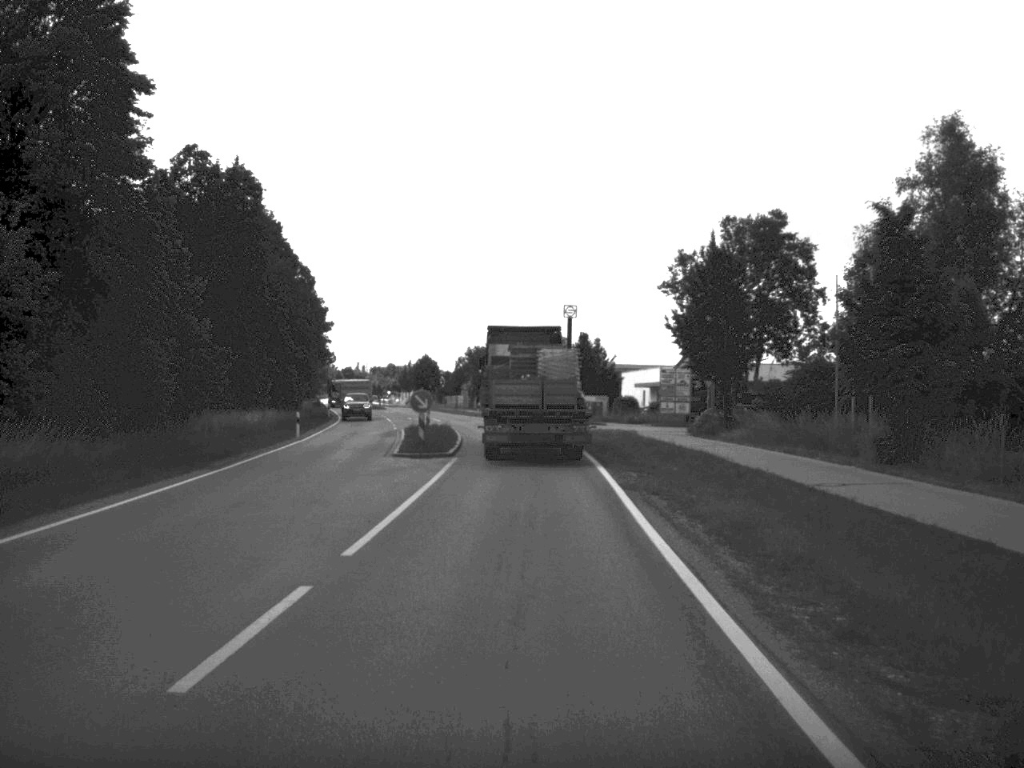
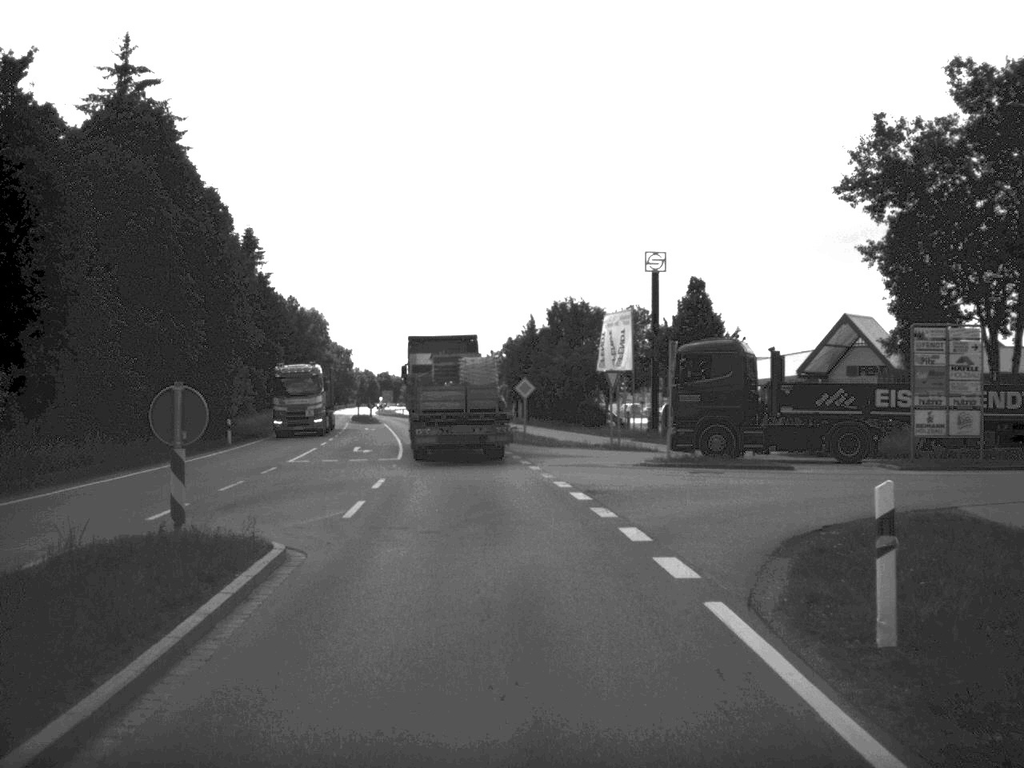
(-0.3, +43.7) m; -3°
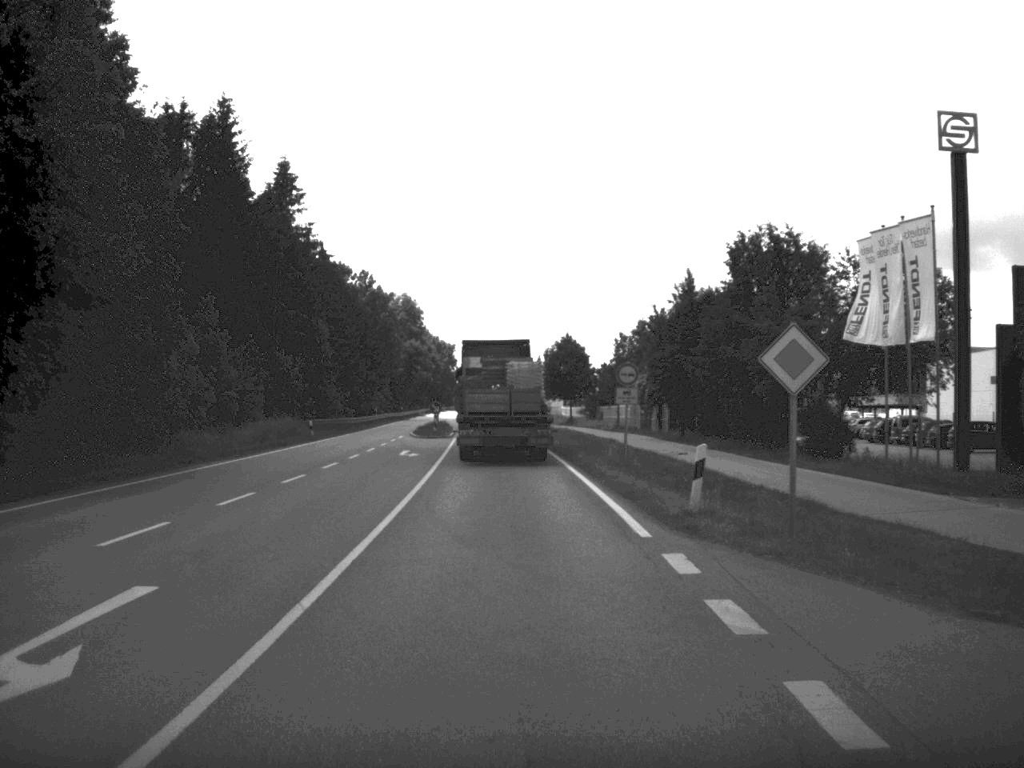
(-1.7, +34.6) m; -5°
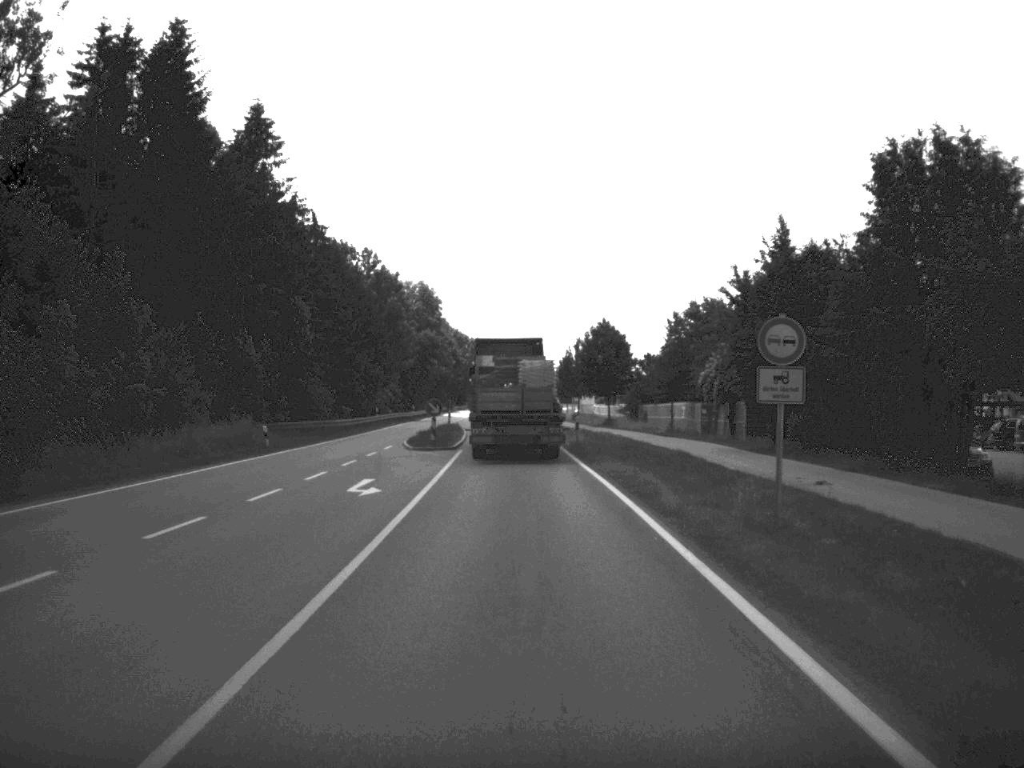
(-0.2, +16.9) m; -1°
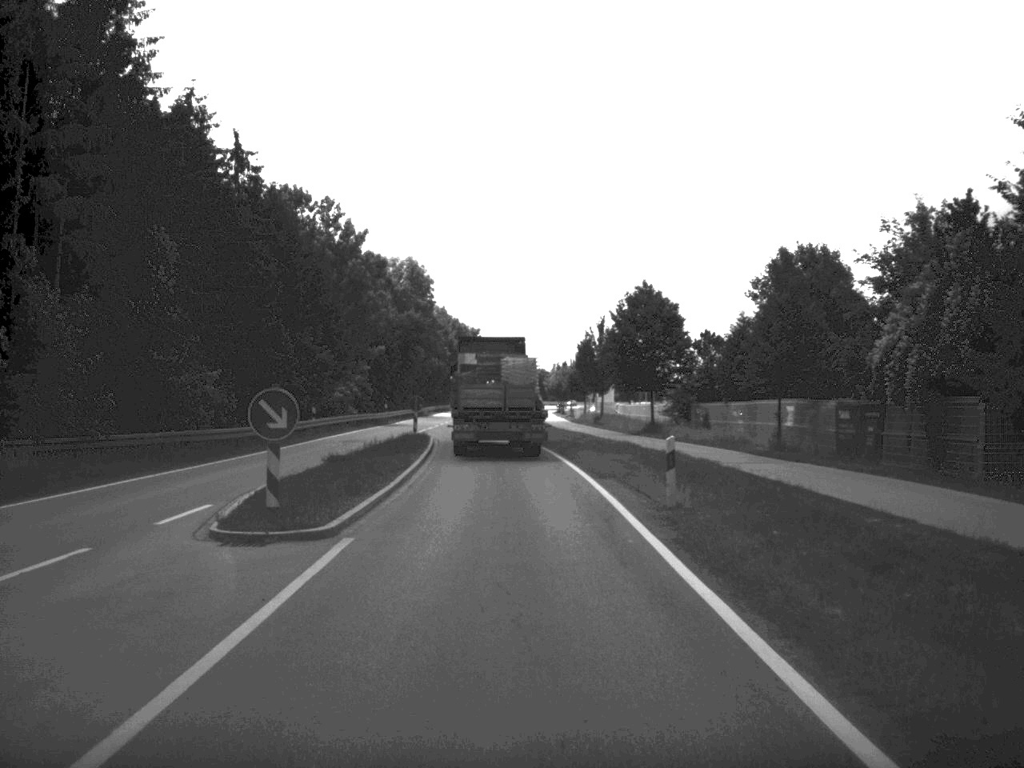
(-0.1, +28.0) m; 0°
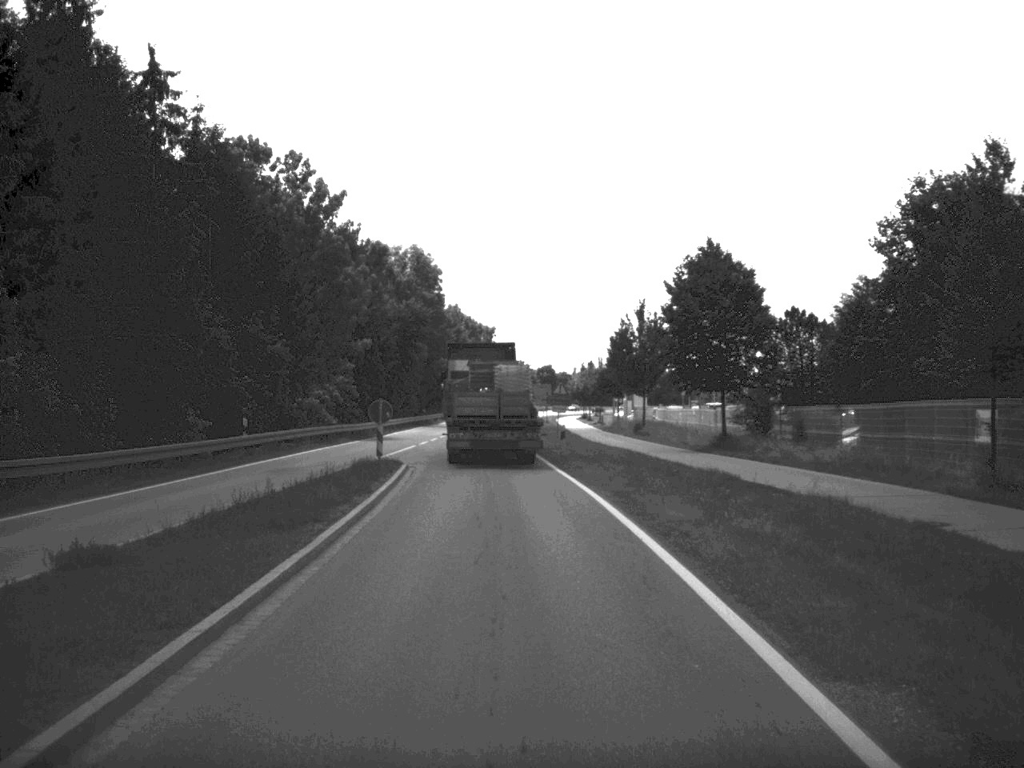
(-0.1, +18.0) m; -1°
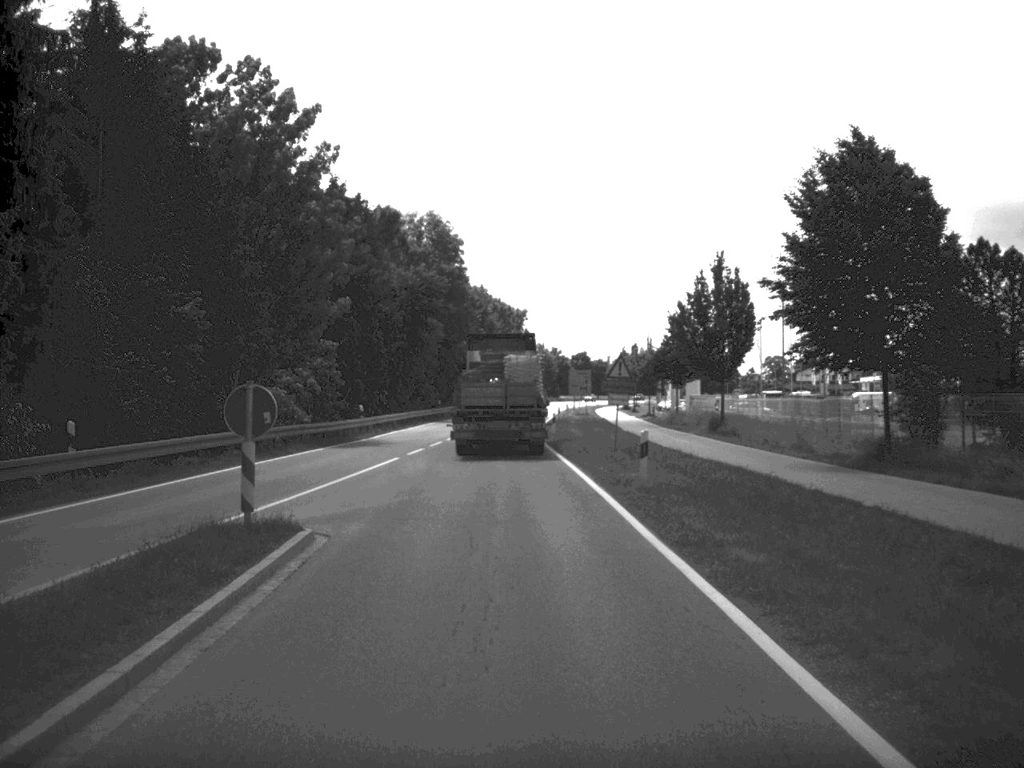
(-0.3, +18.3) m; -2°
